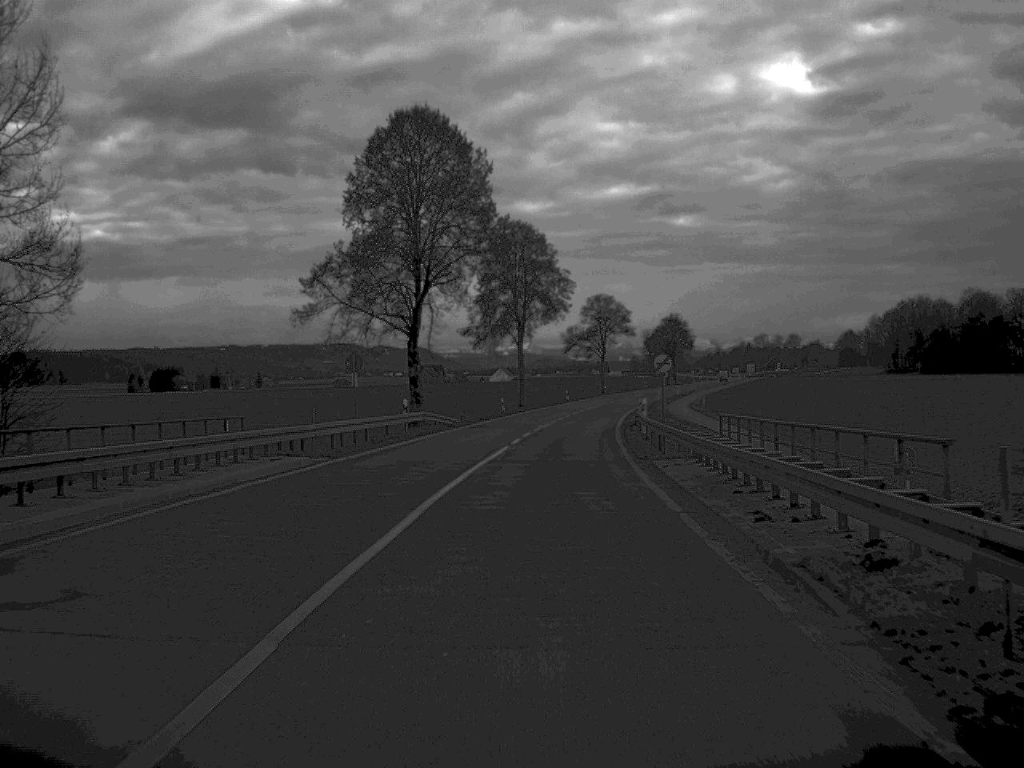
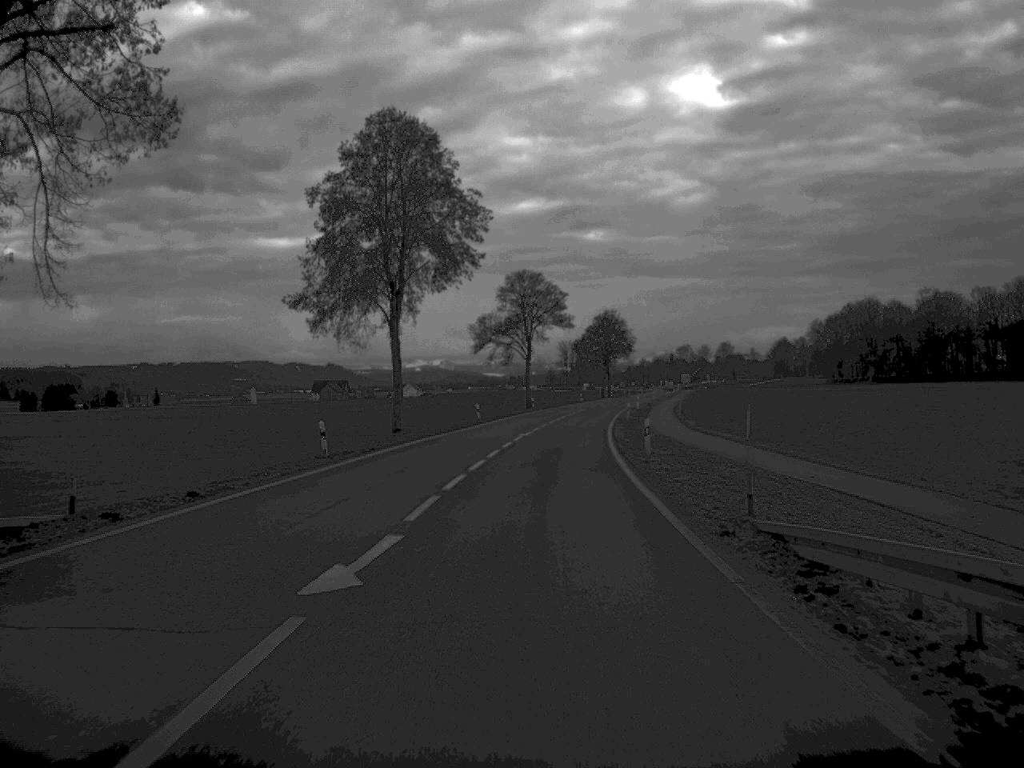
(+1.6, +47.7) m; +4°
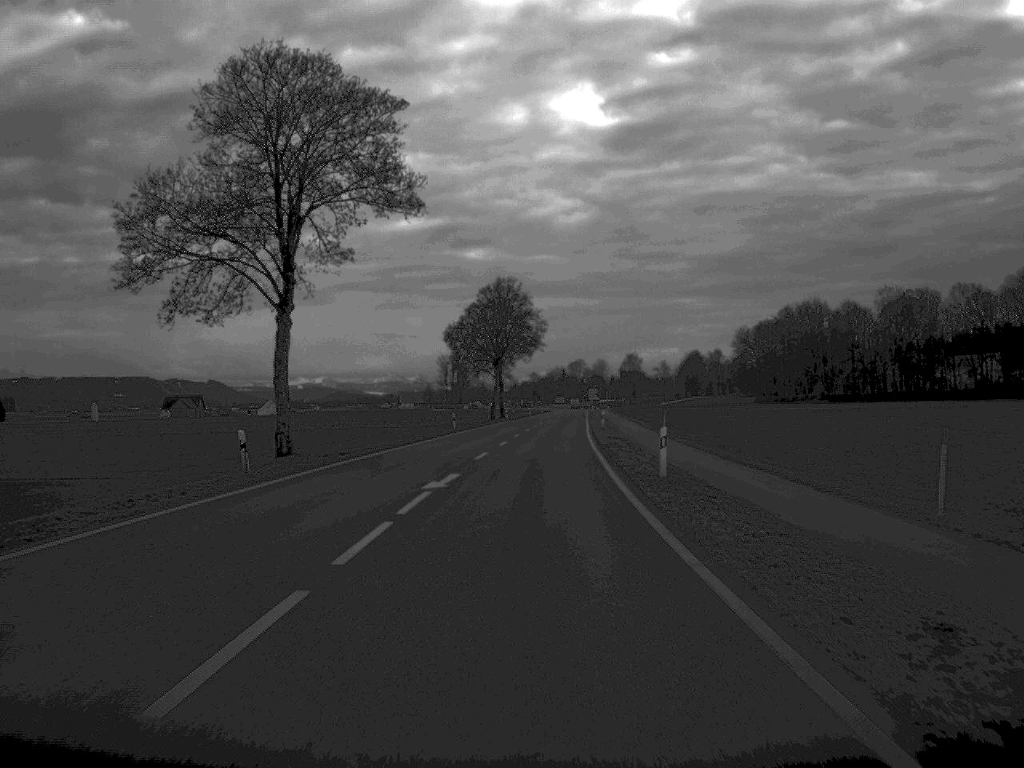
(+4.0, +81.7) m; +5°
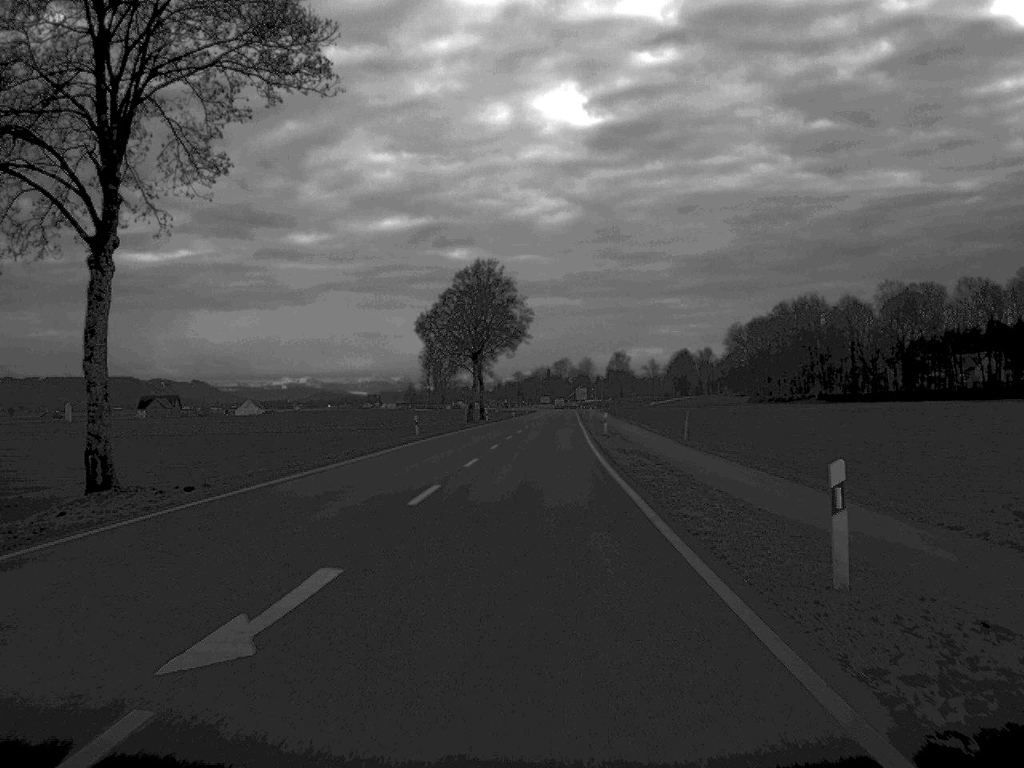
(+0.1, +16.3) m; +1°
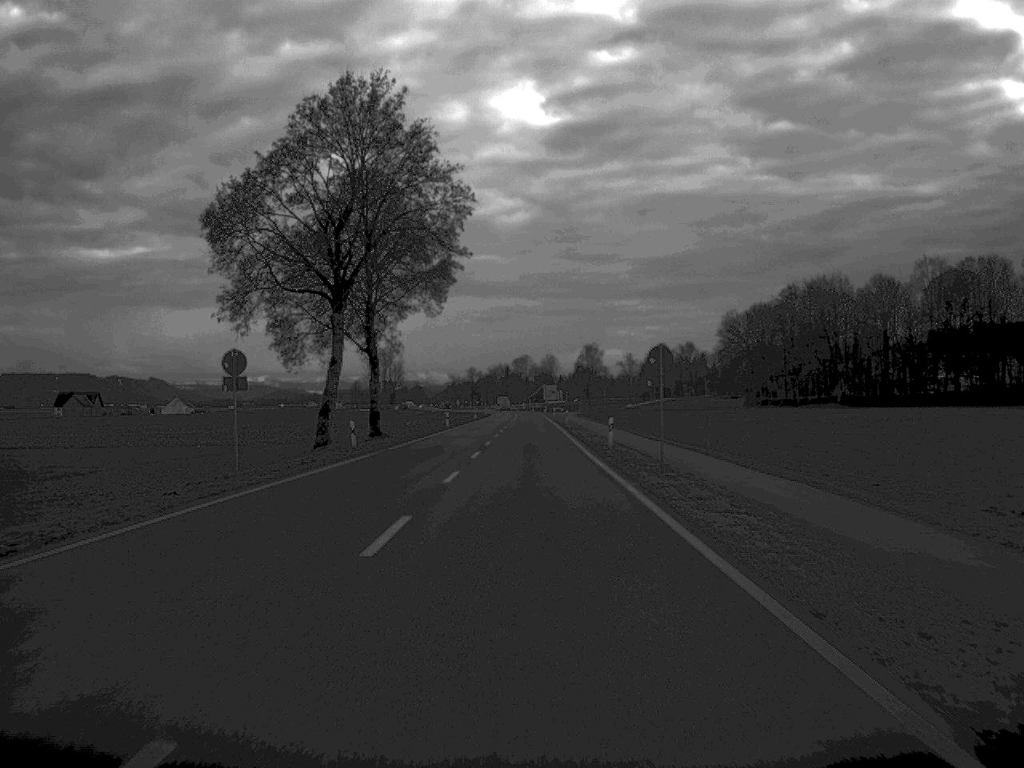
(+1.1, +65.8) m; +2°
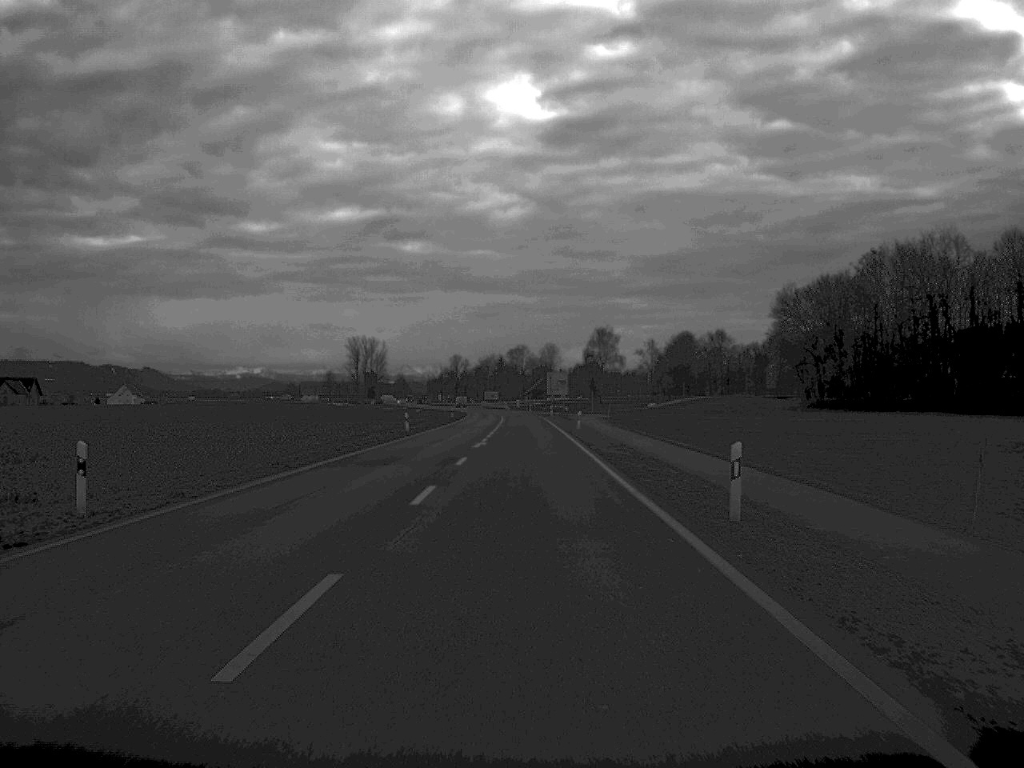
(+0.1, +77.6) m; 0°
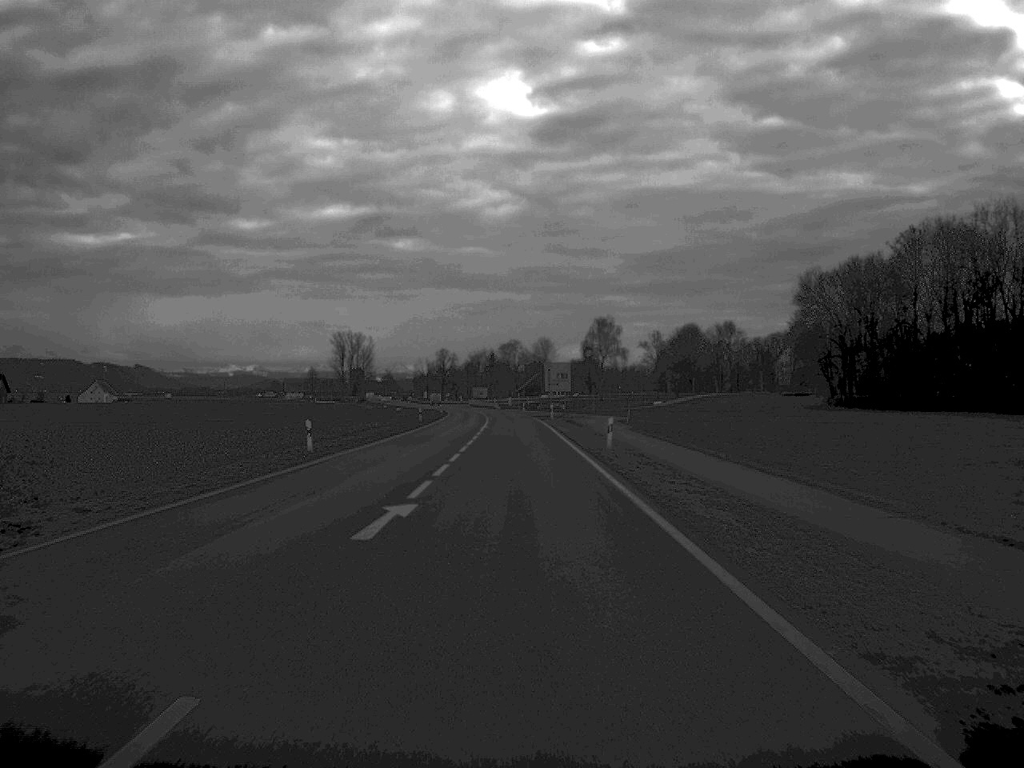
(+0.1, +28.3) m; 0°
